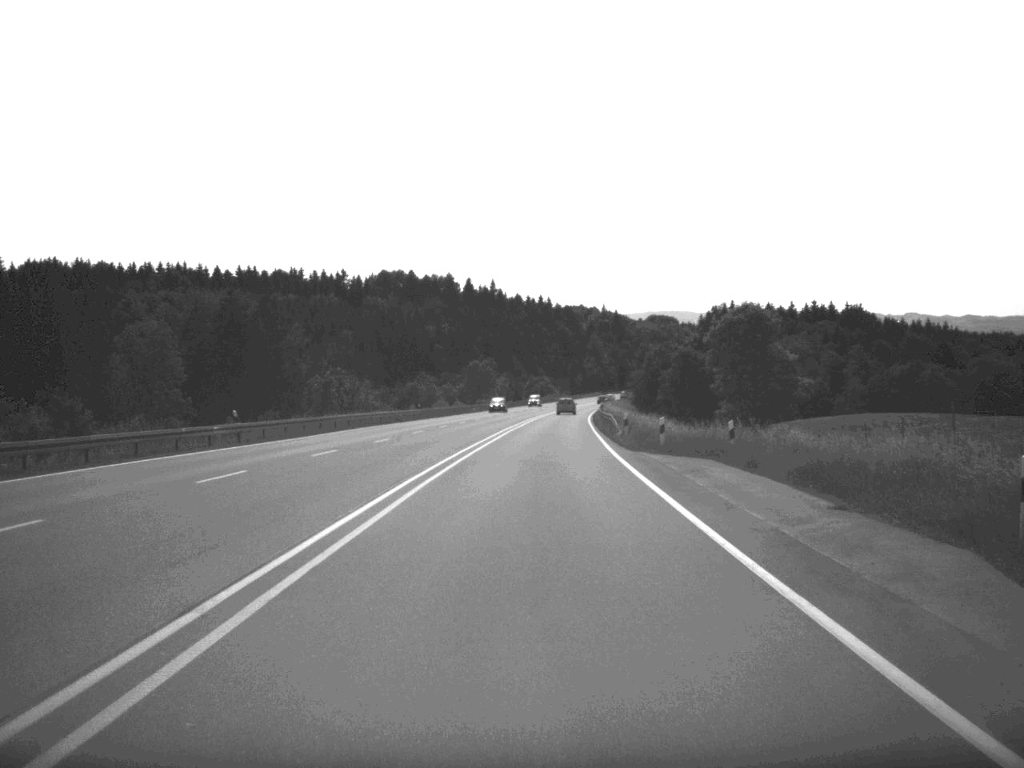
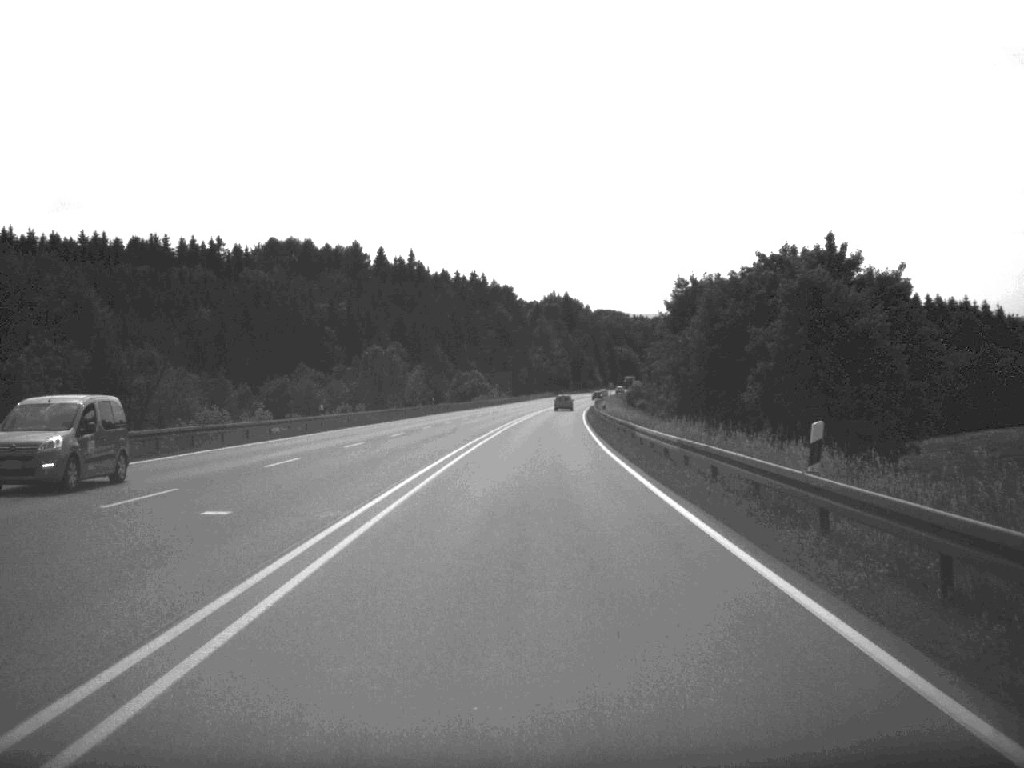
(+2.2, +87.3) m; +3°
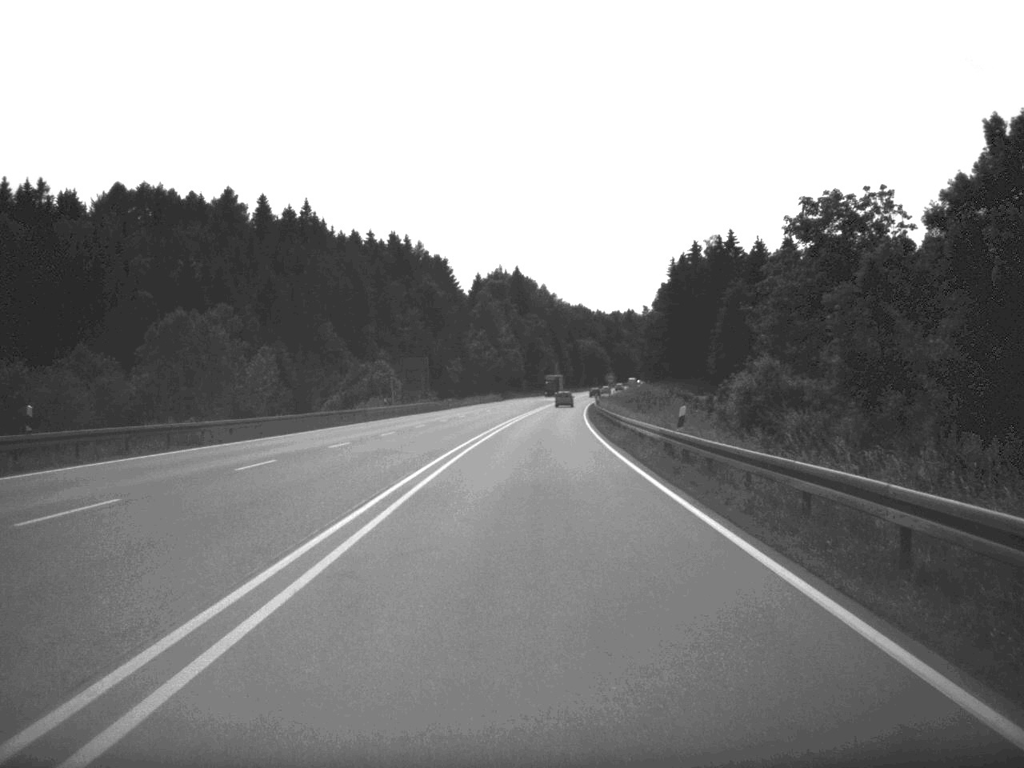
(+1.7, +85.4) m; +2°
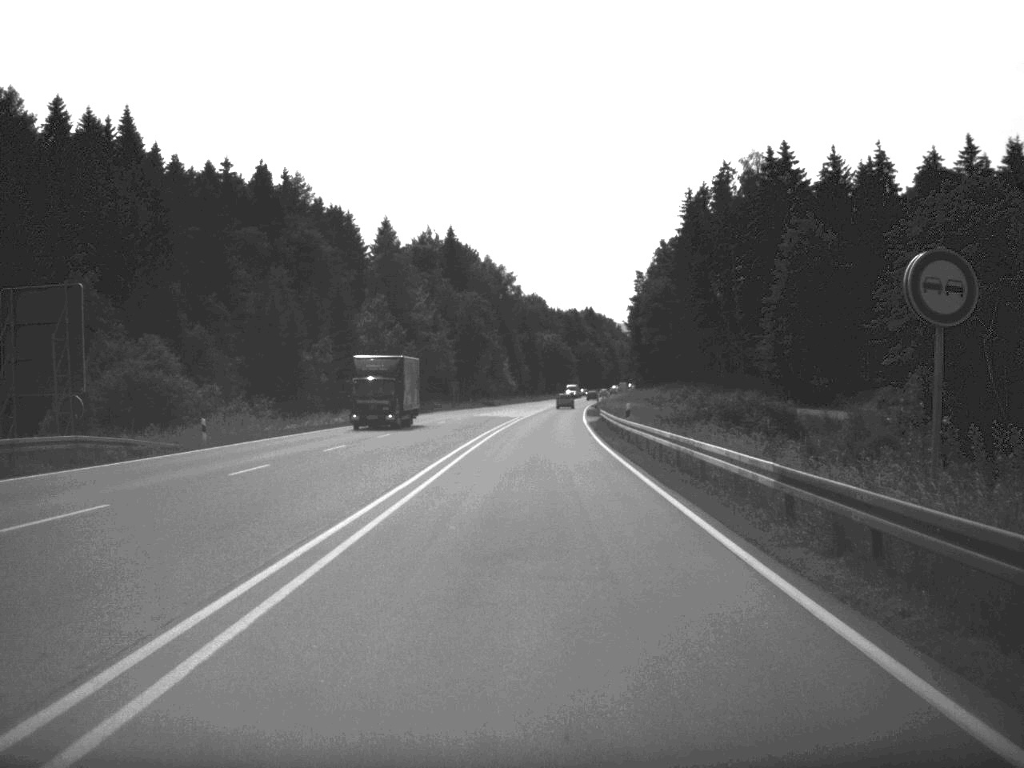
(+1.7, +82.5) m; +2°
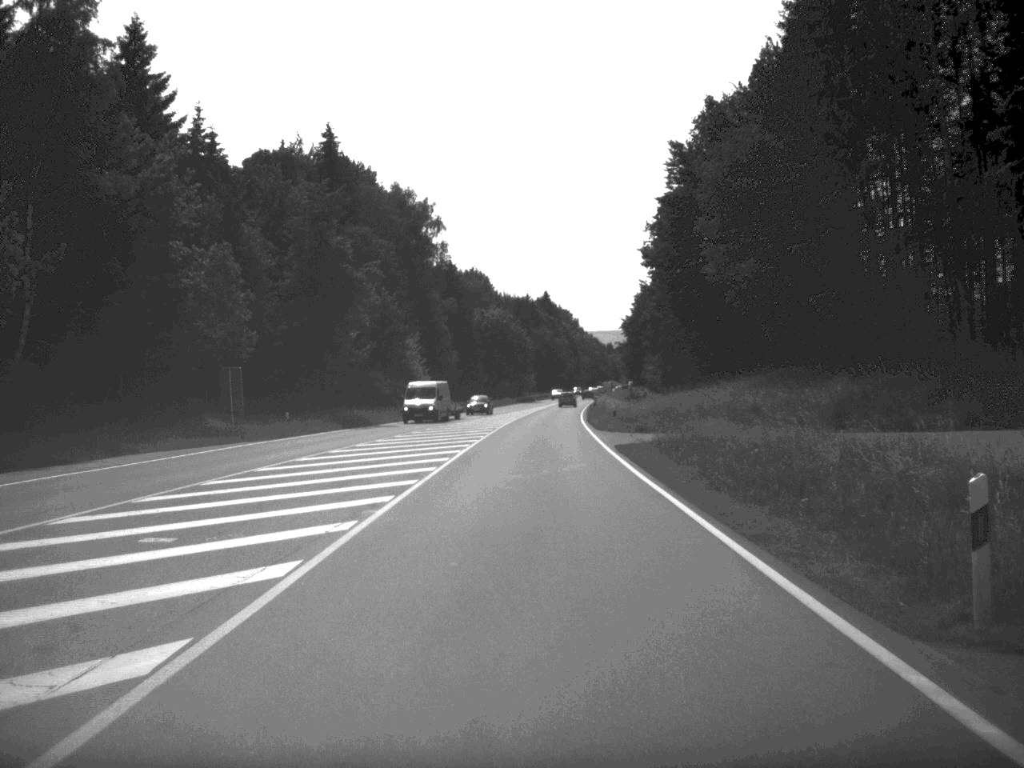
(+1.7, +84.8) m; +2°
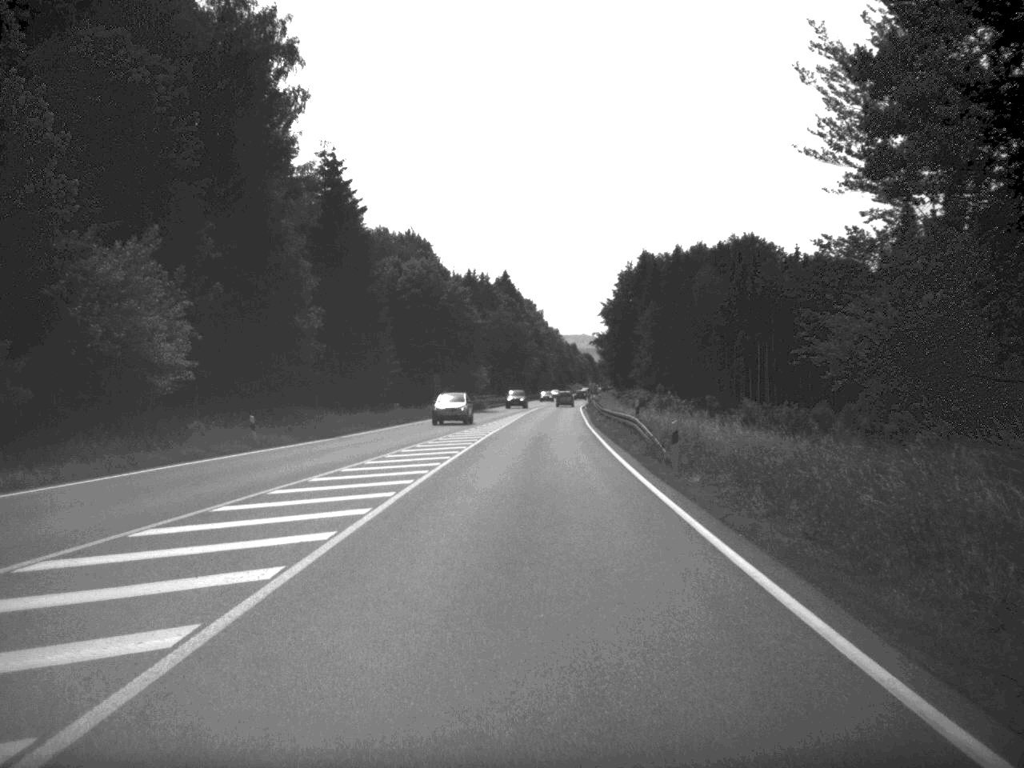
(+1.1, +67.5) m; +2°
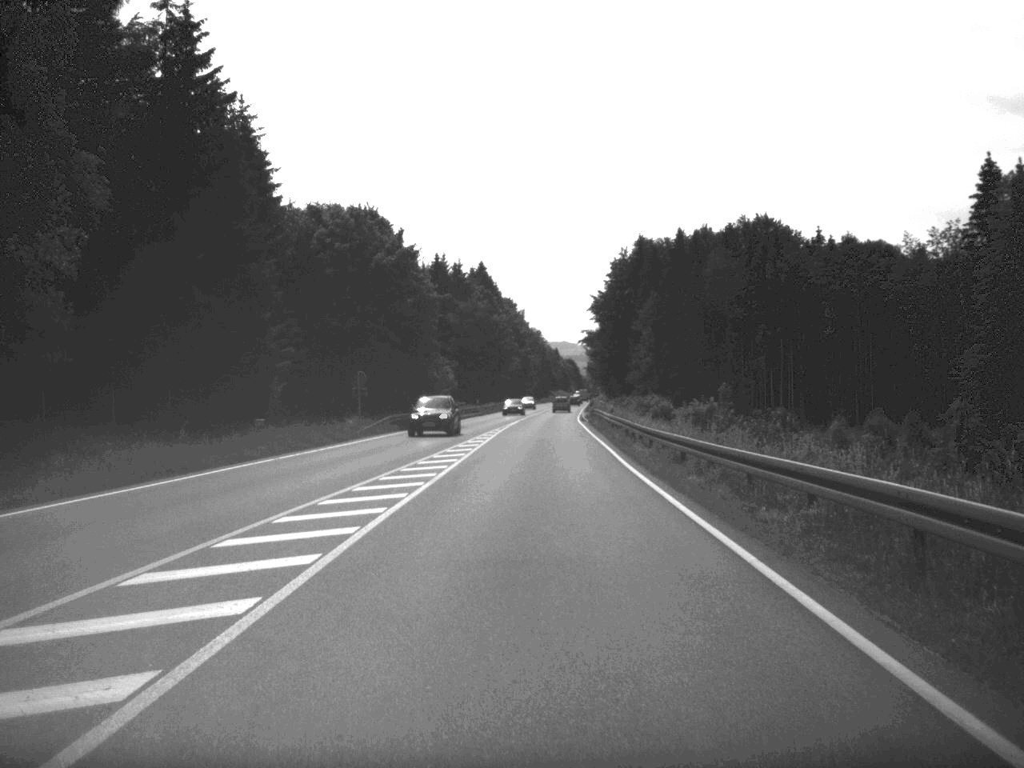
(+0.3, +32.9) m; +1°
